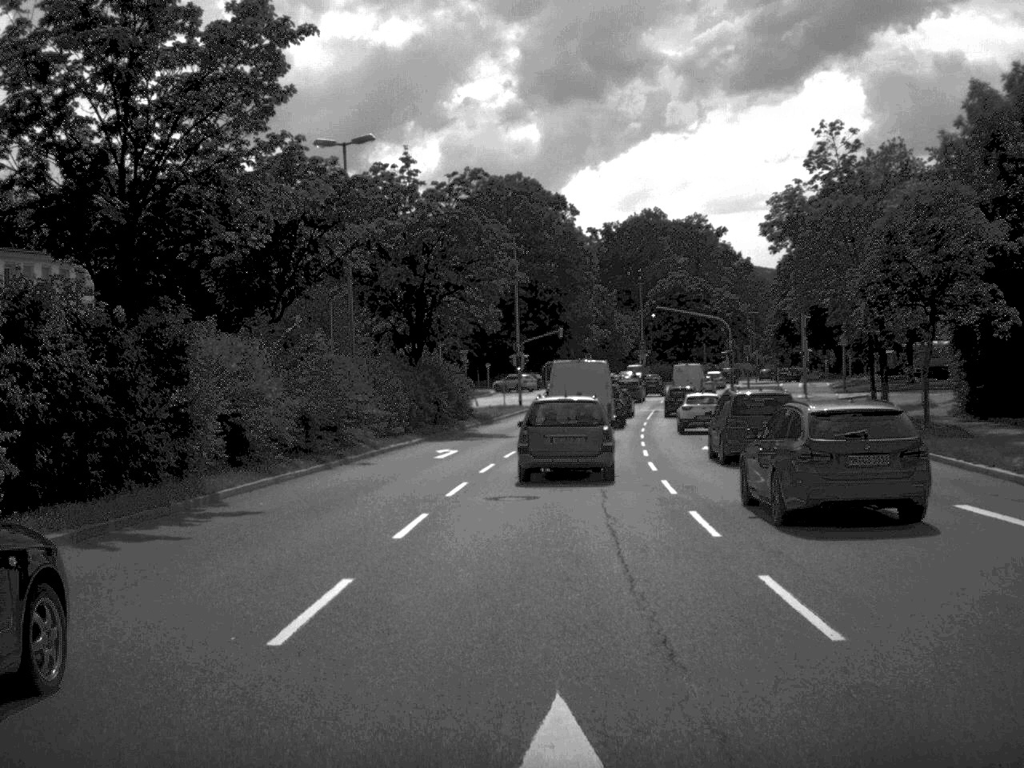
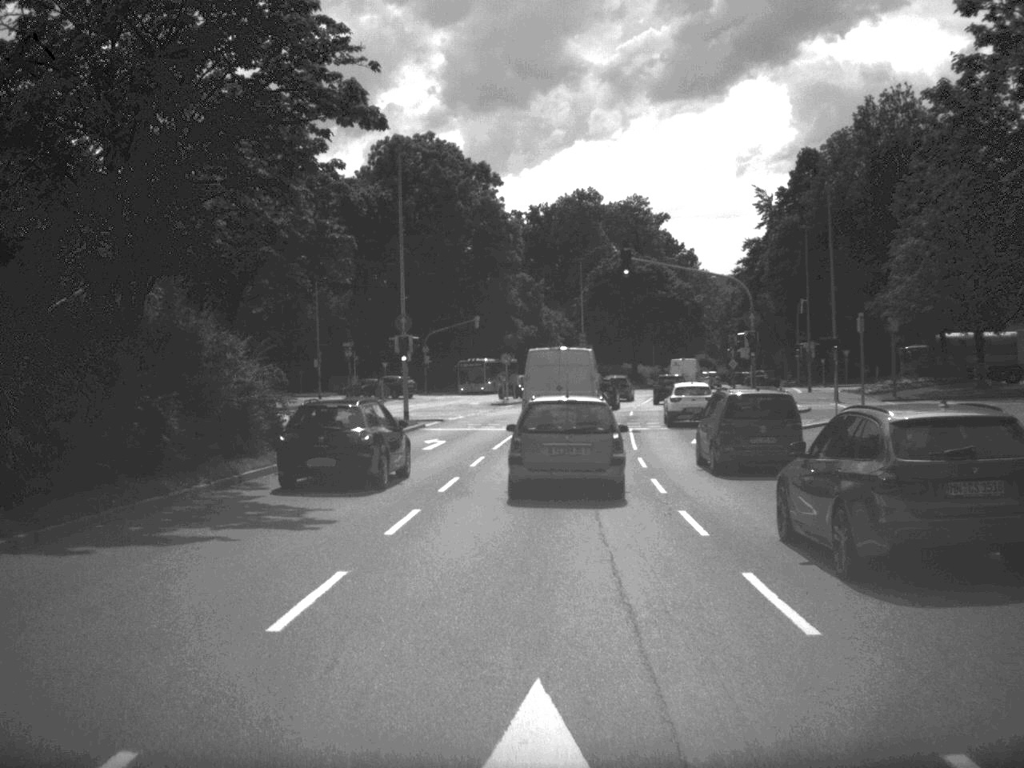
(+1.0, +29.2) m; +4°
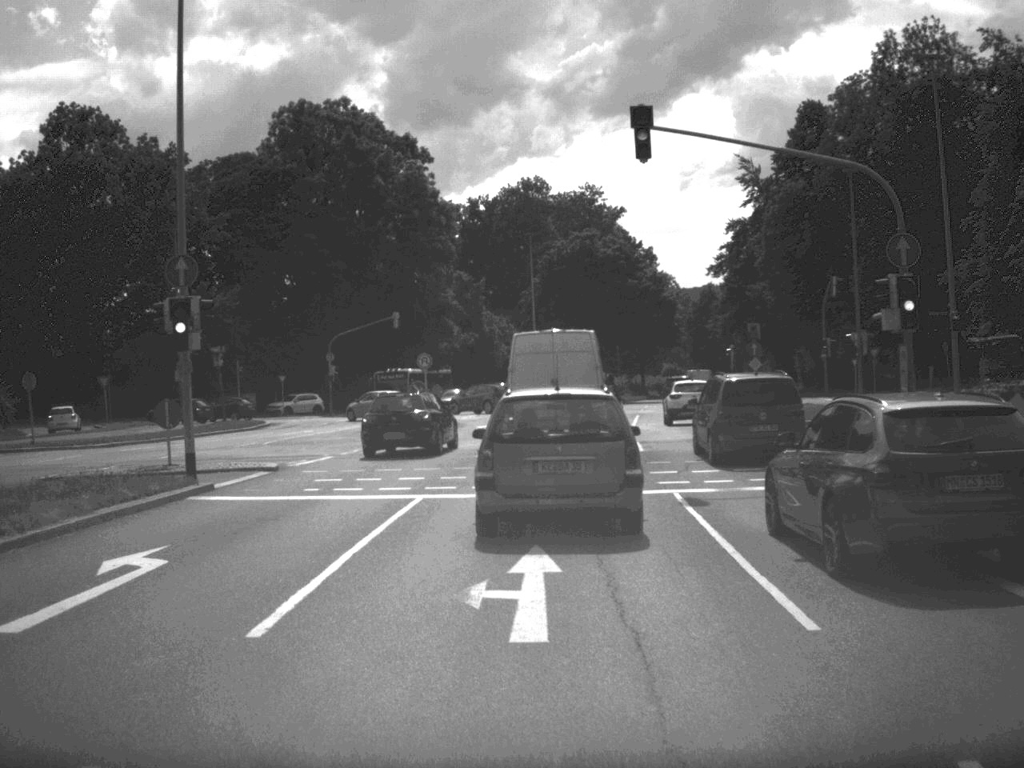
(+0.5, +23.8) m; +2°
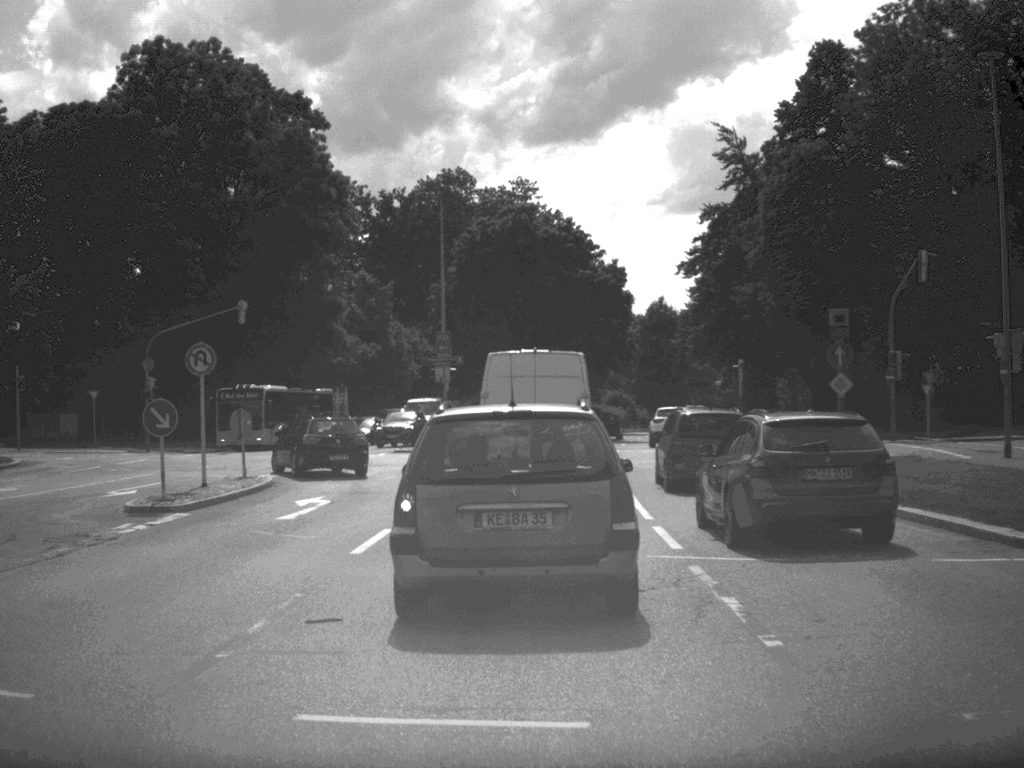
(+0.7, +25.0) m; +3°
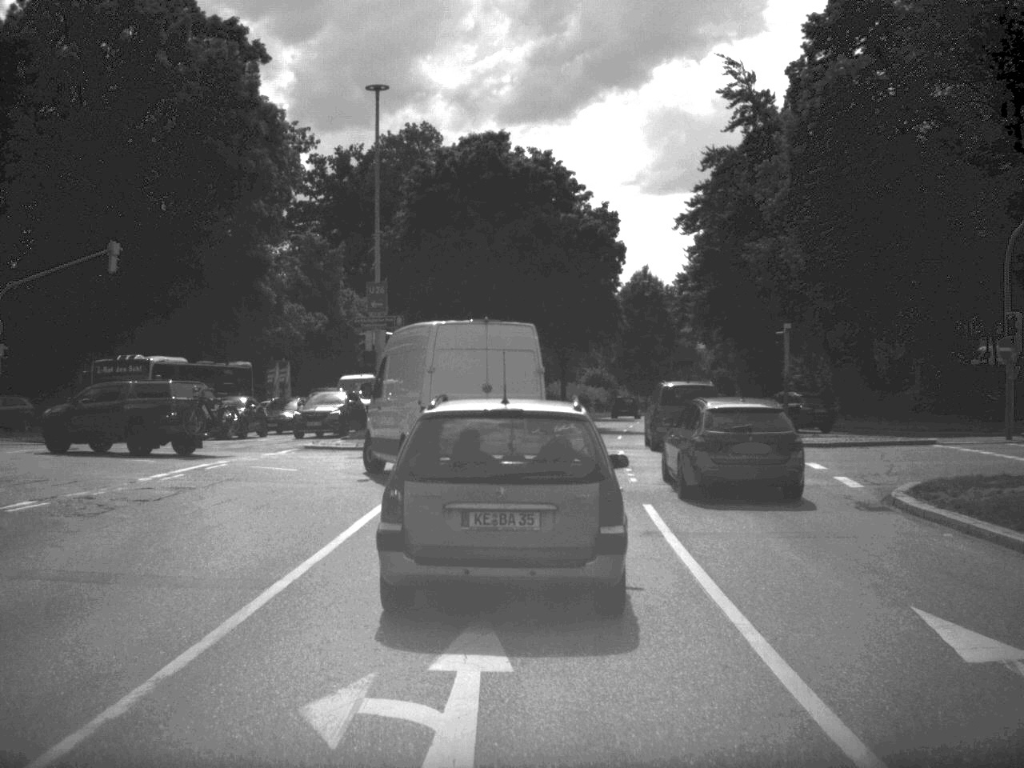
(+0.2, +13.6) m; +1°
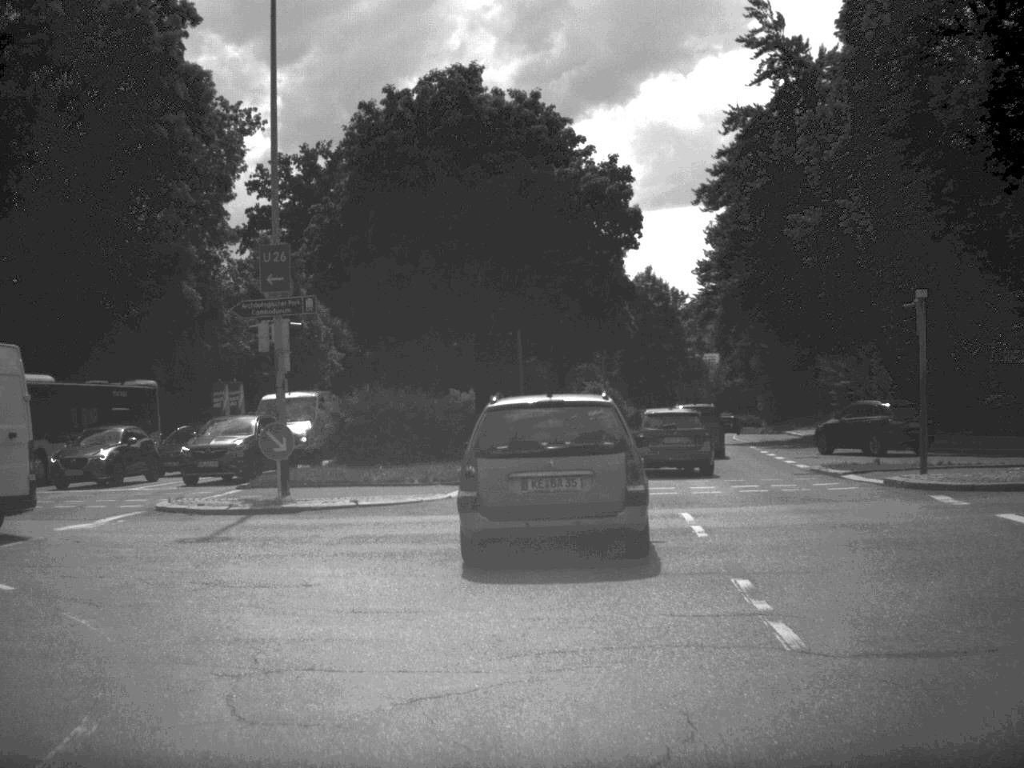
(+0.1, +13.2) m; 0°
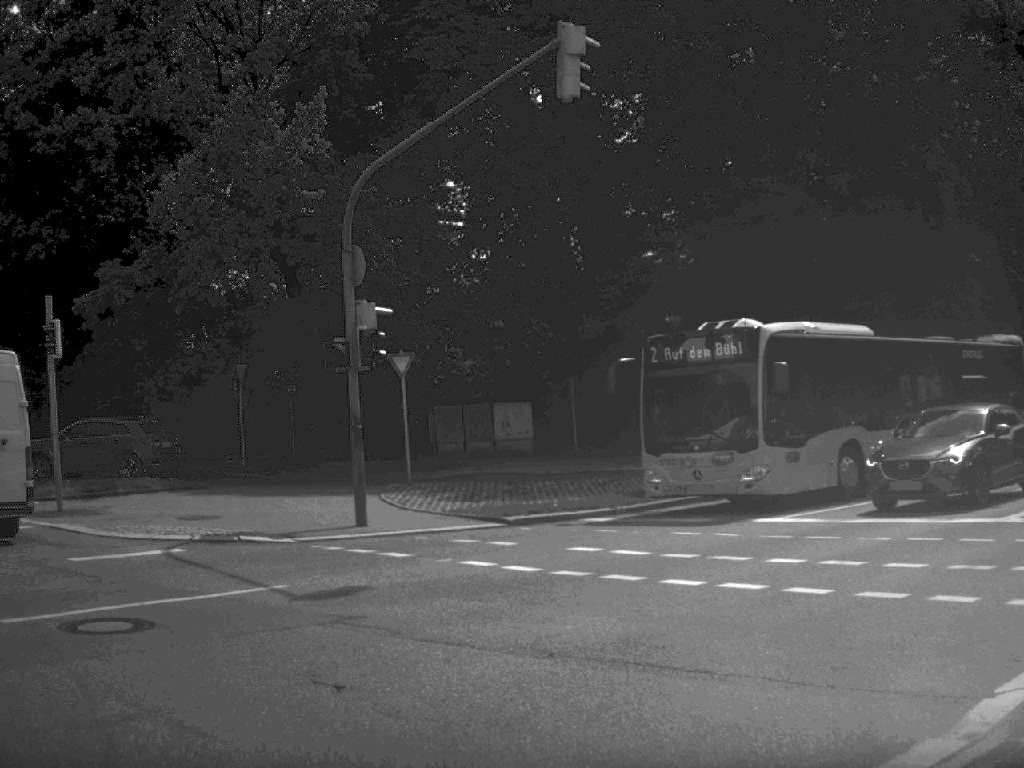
(-3.6, +12.5) m; -38°
